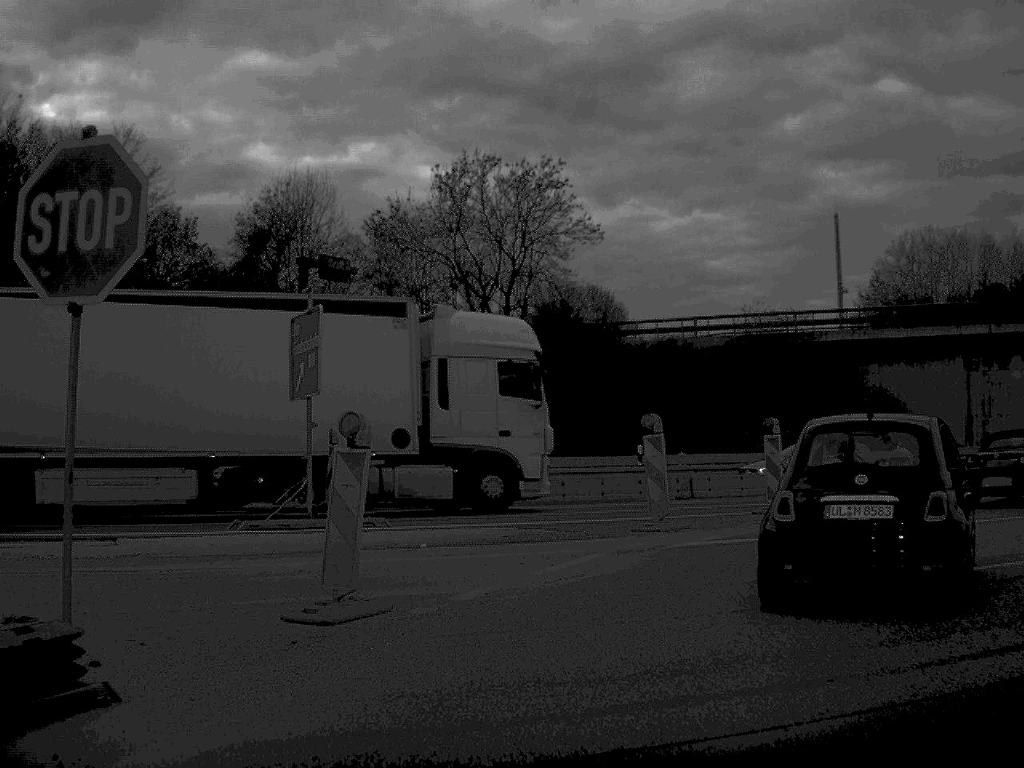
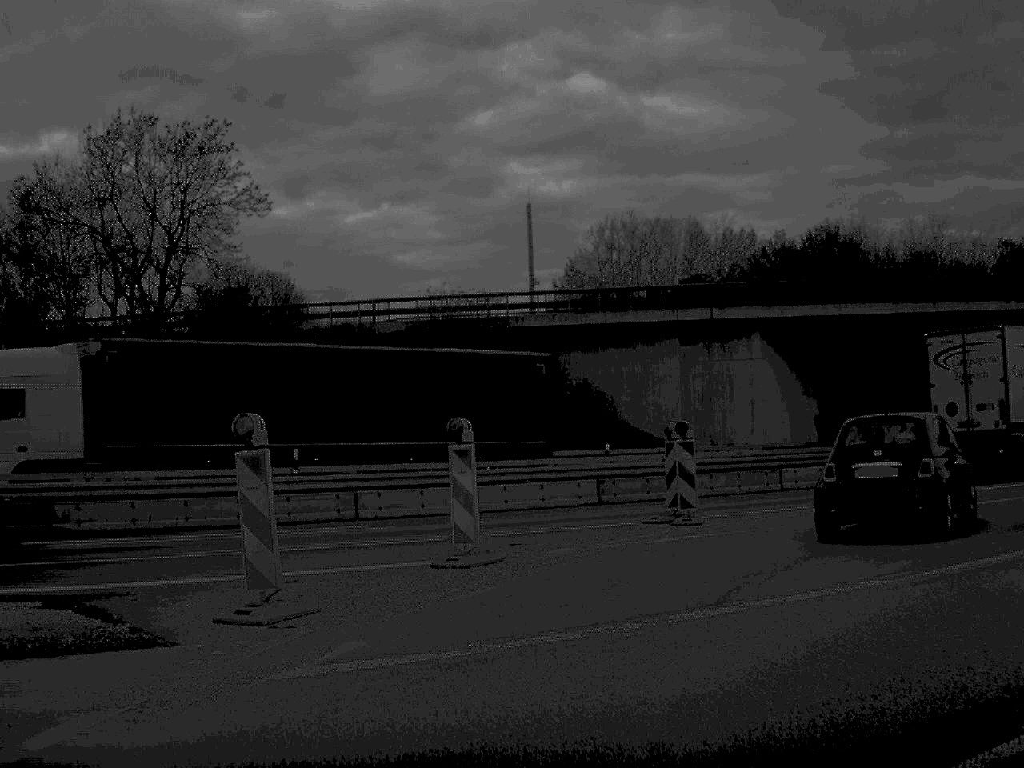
(+0.9, +7.1) m; +14°
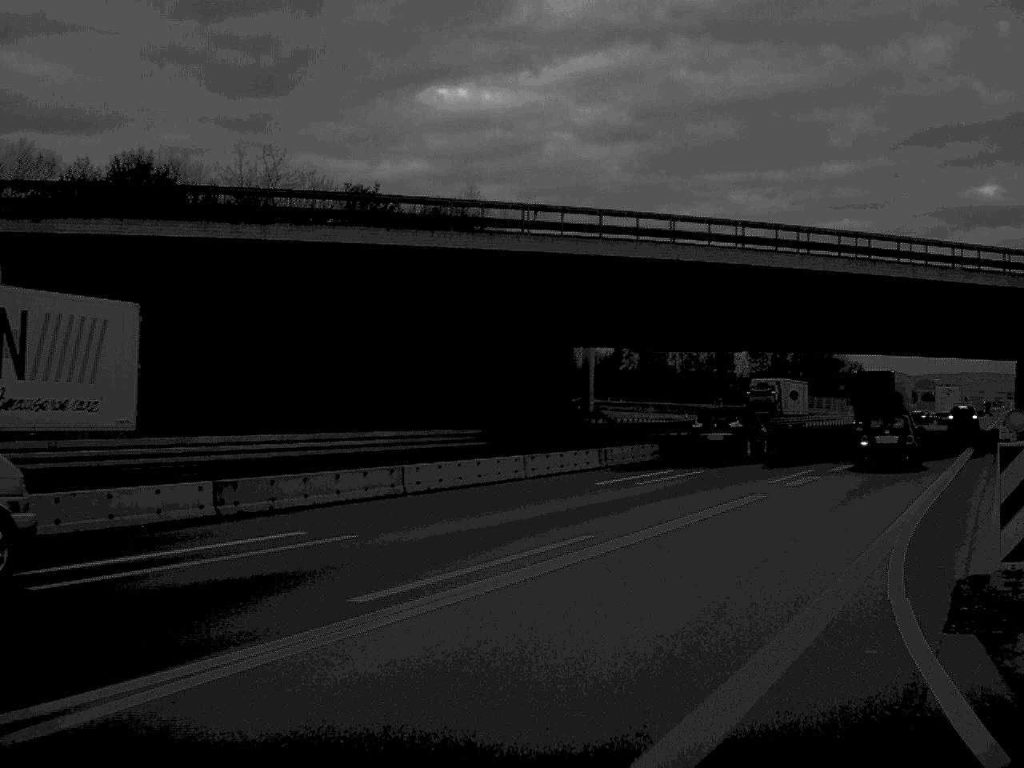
(+4.9, +17.4) m; +31°
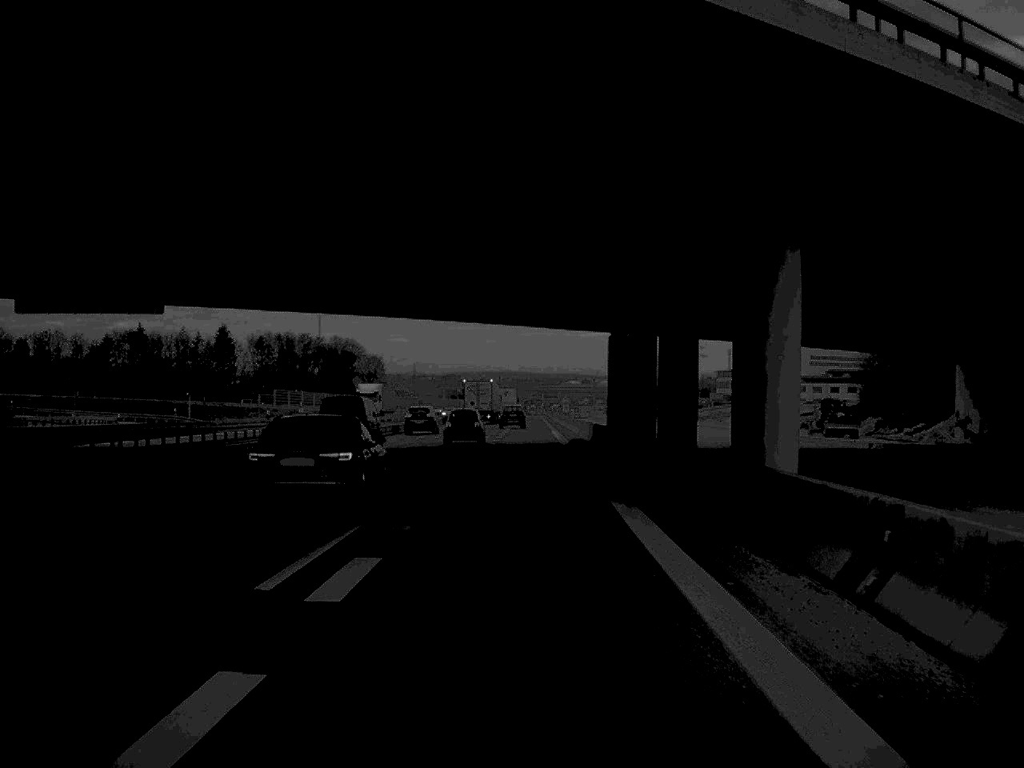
(+9.3, +33.4) m; +20°
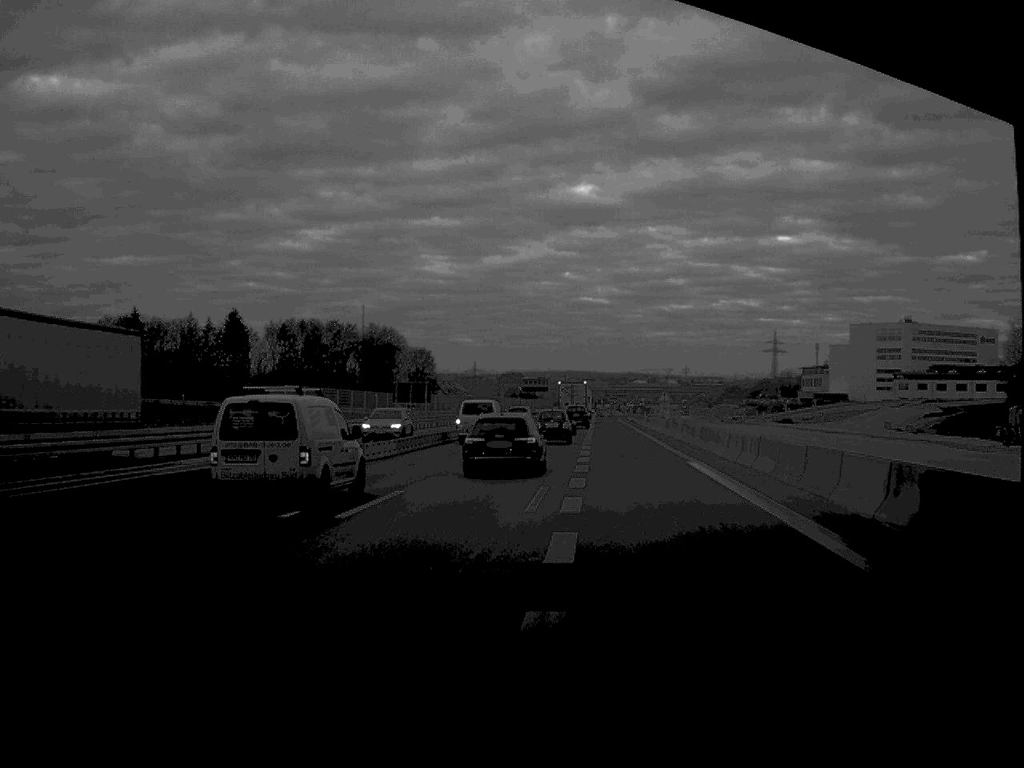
(-1.0, +45.6) m; -3°
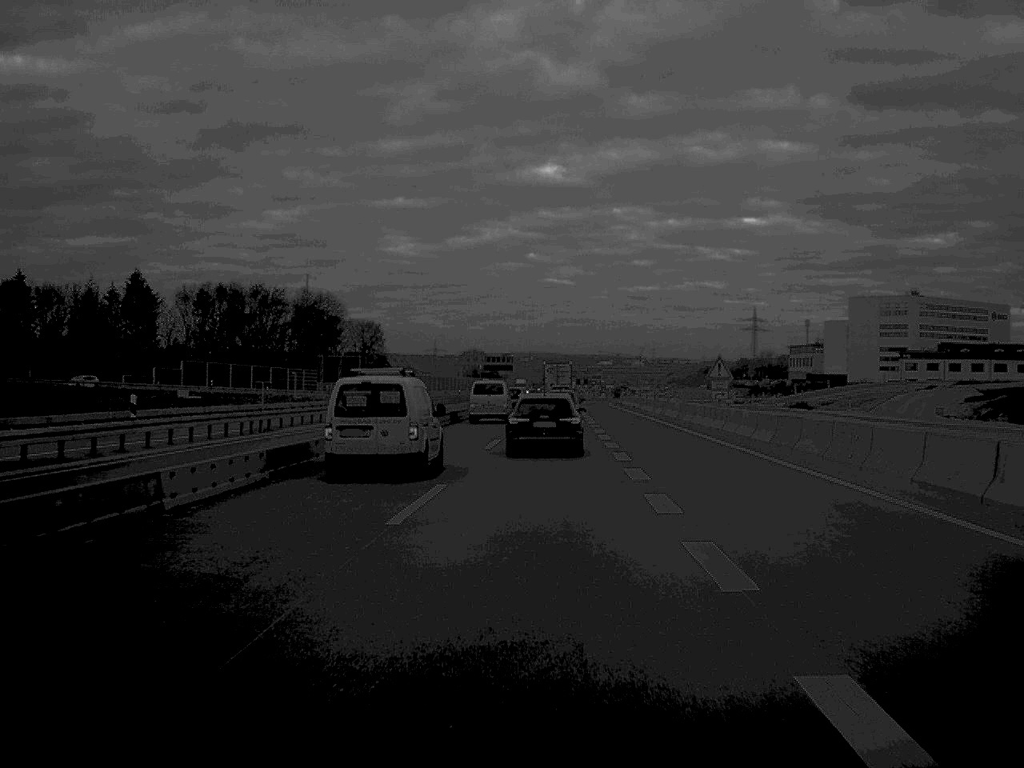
(+0.4, +39.3) m; +2°
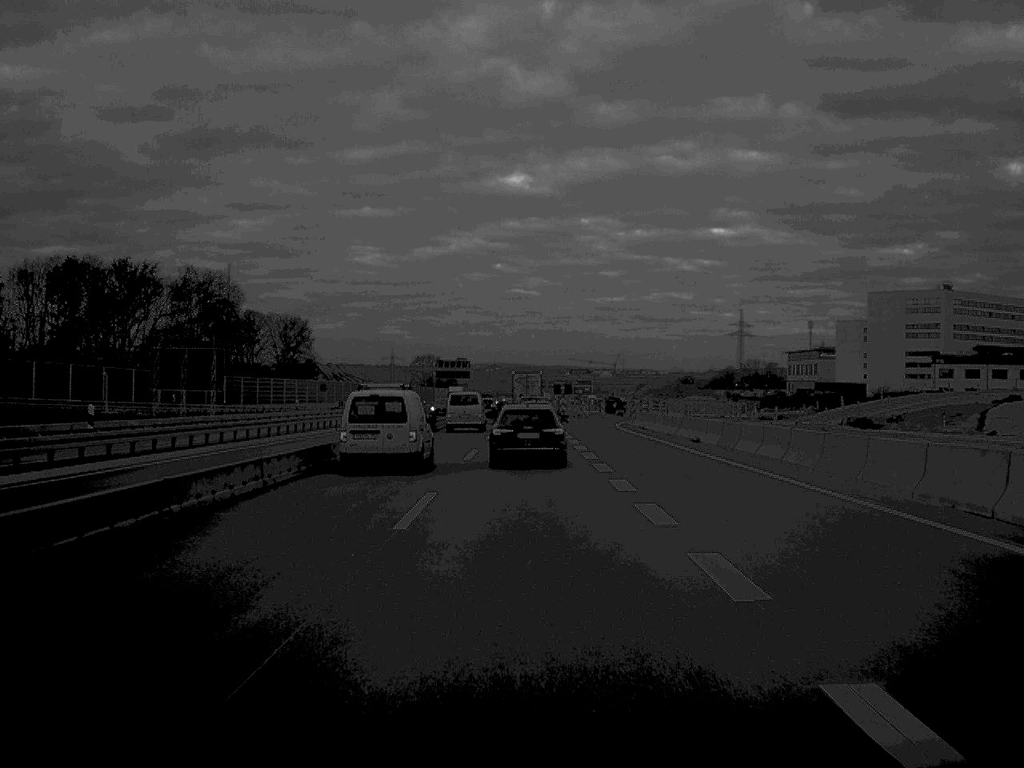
(+1.1, +53.2) m; +1°
